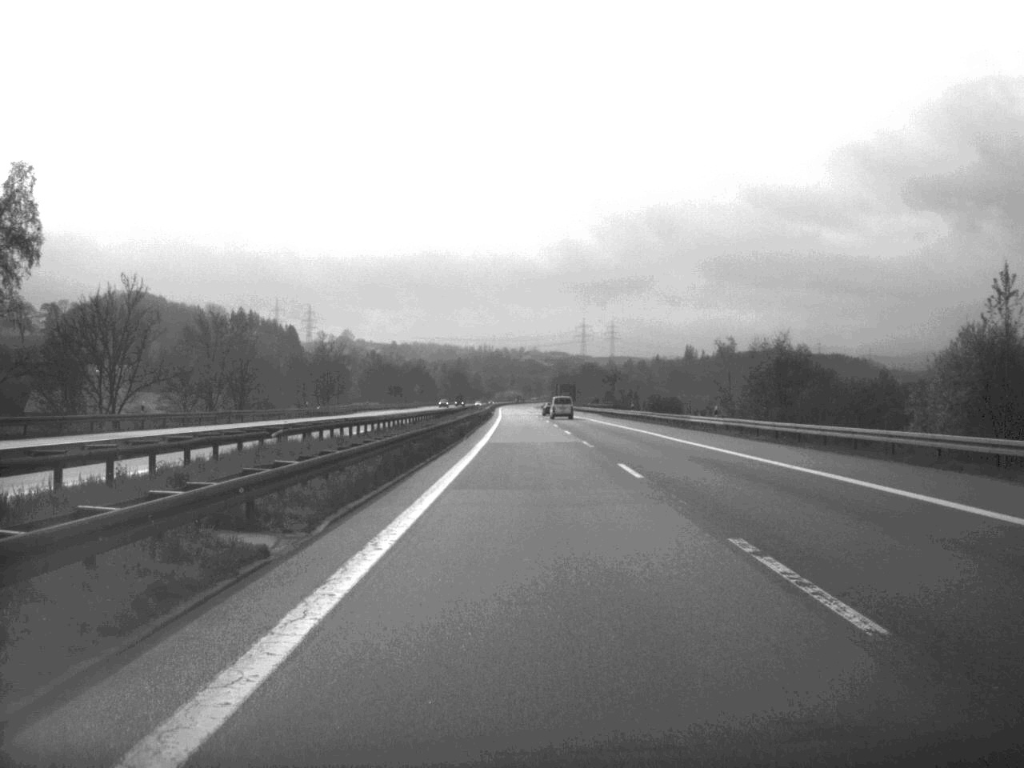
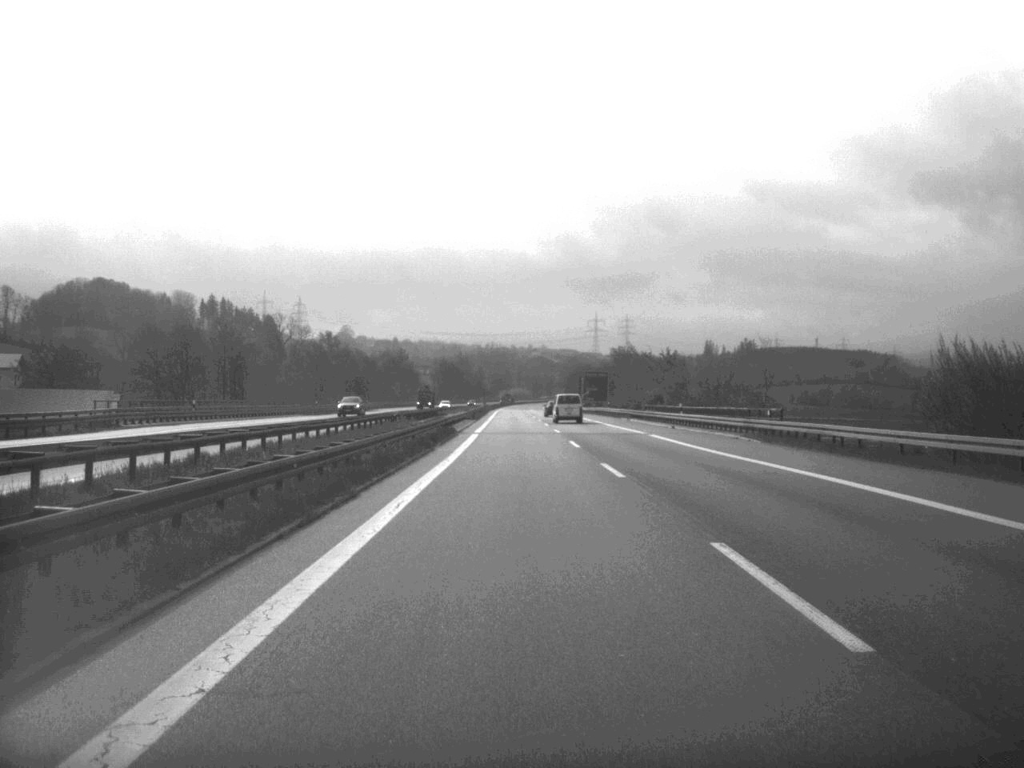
(-0.3, +89.1) m; -1°
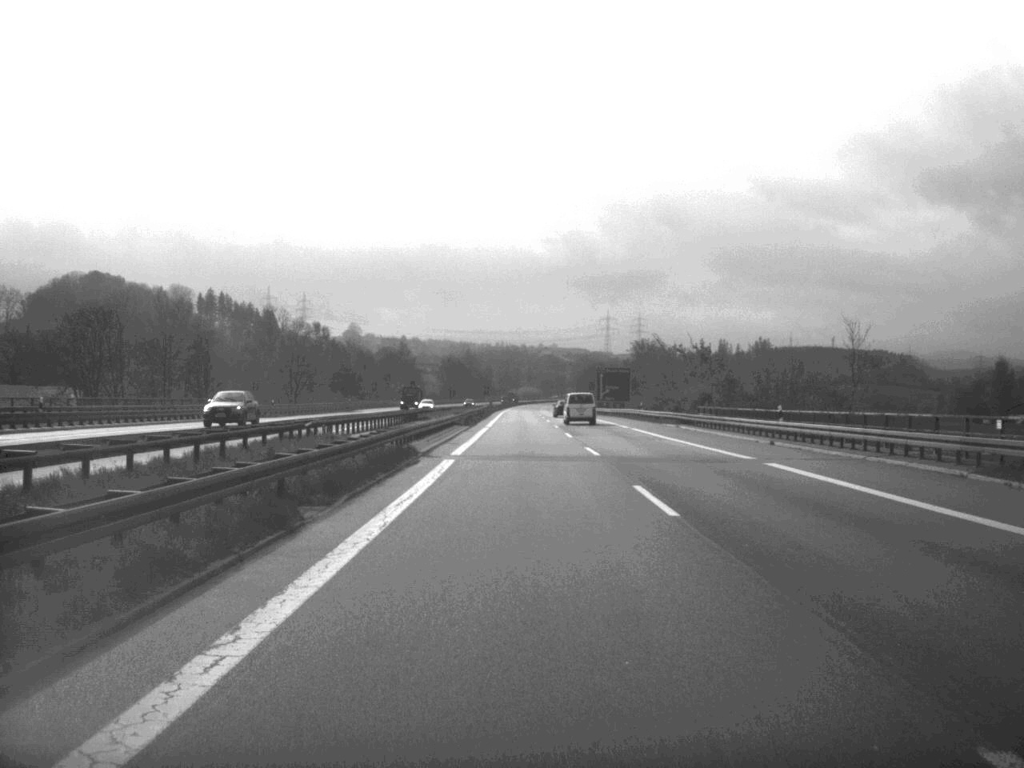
(-0.1, +25.8) m; 0°
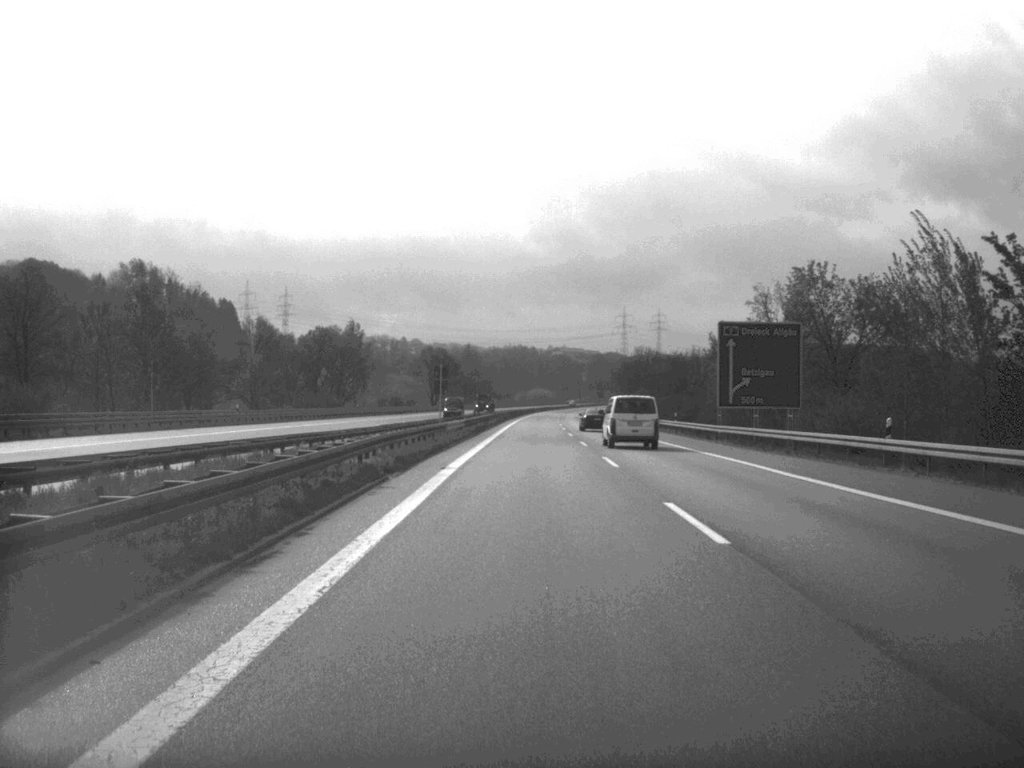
(-0.7, +109.9) m; -1°
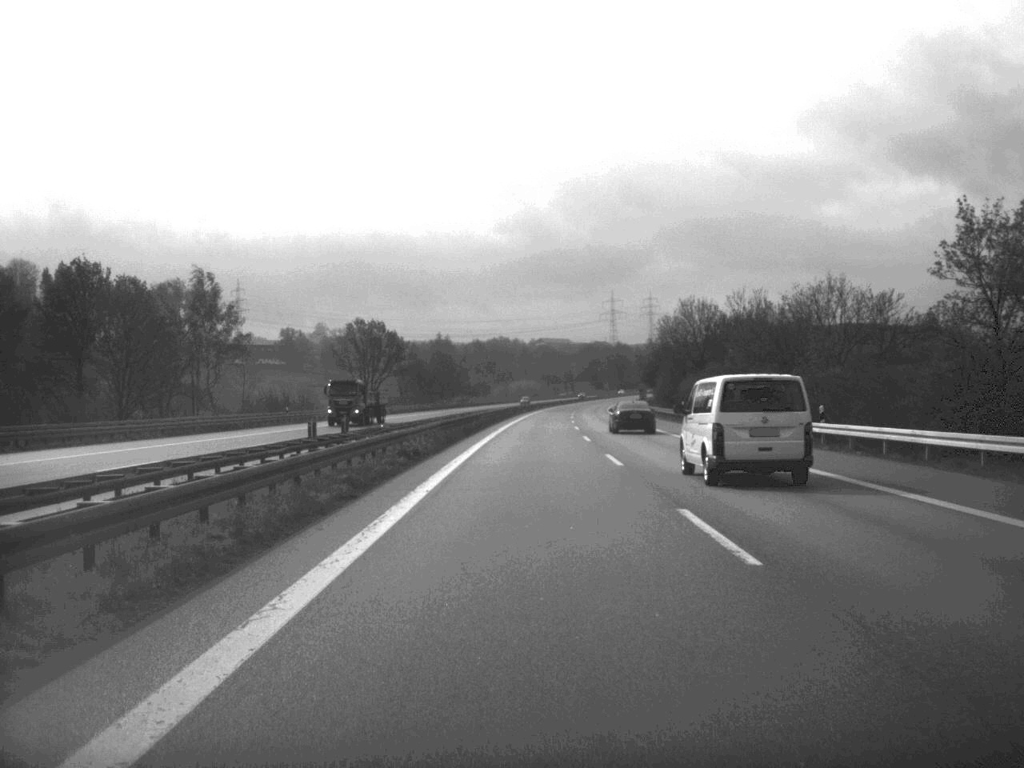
(+0.5, +91.1) m; +1°
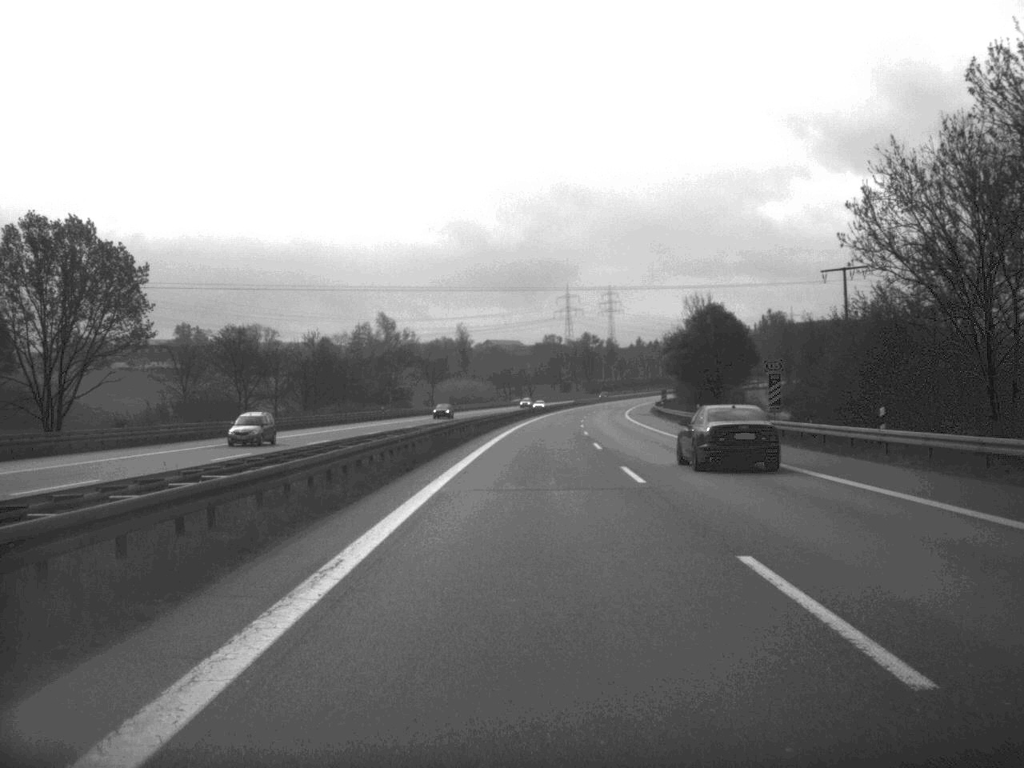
(+1.8, +111.5) m; +2°
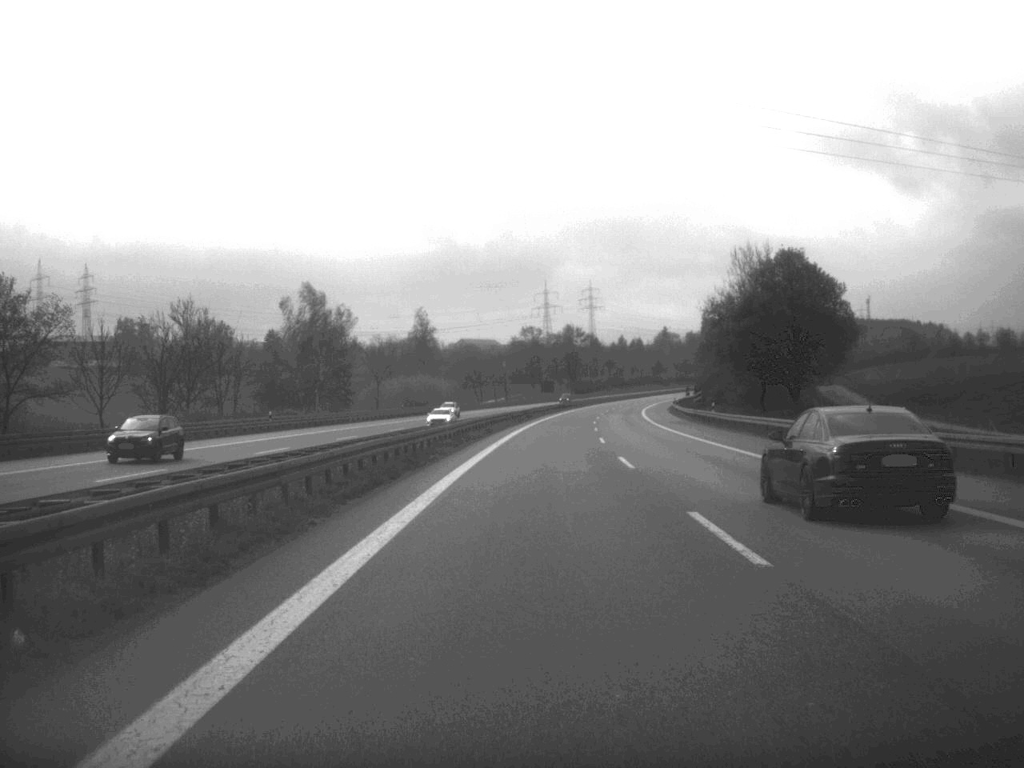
(+0.4, +48.1) m; +1°
